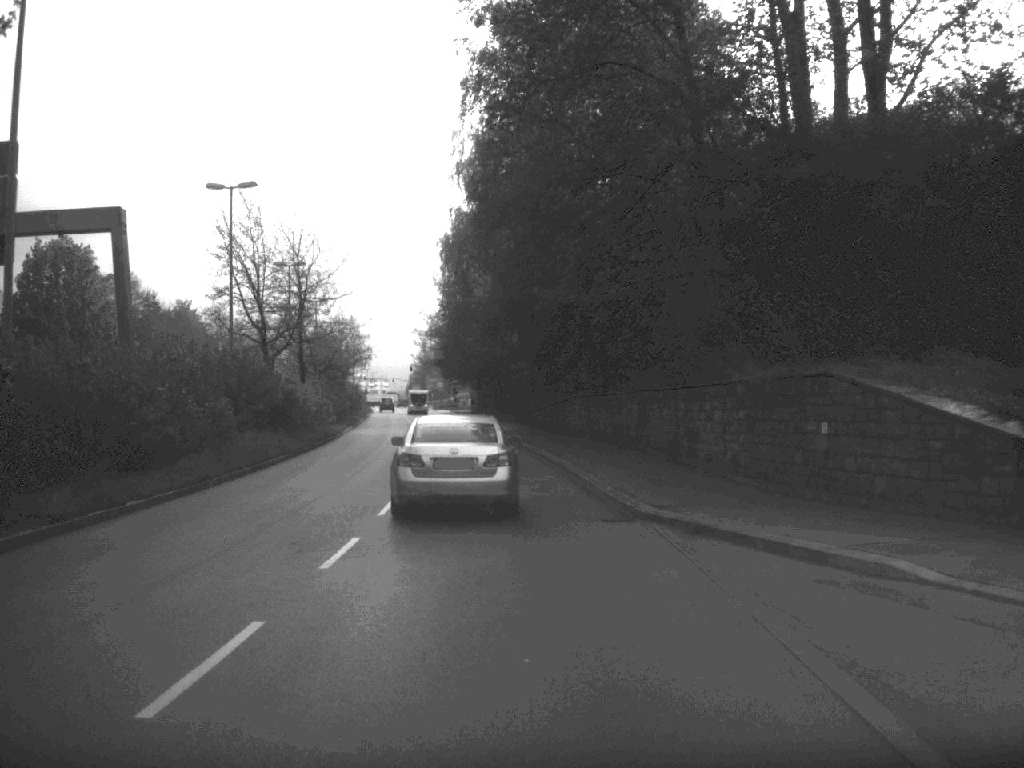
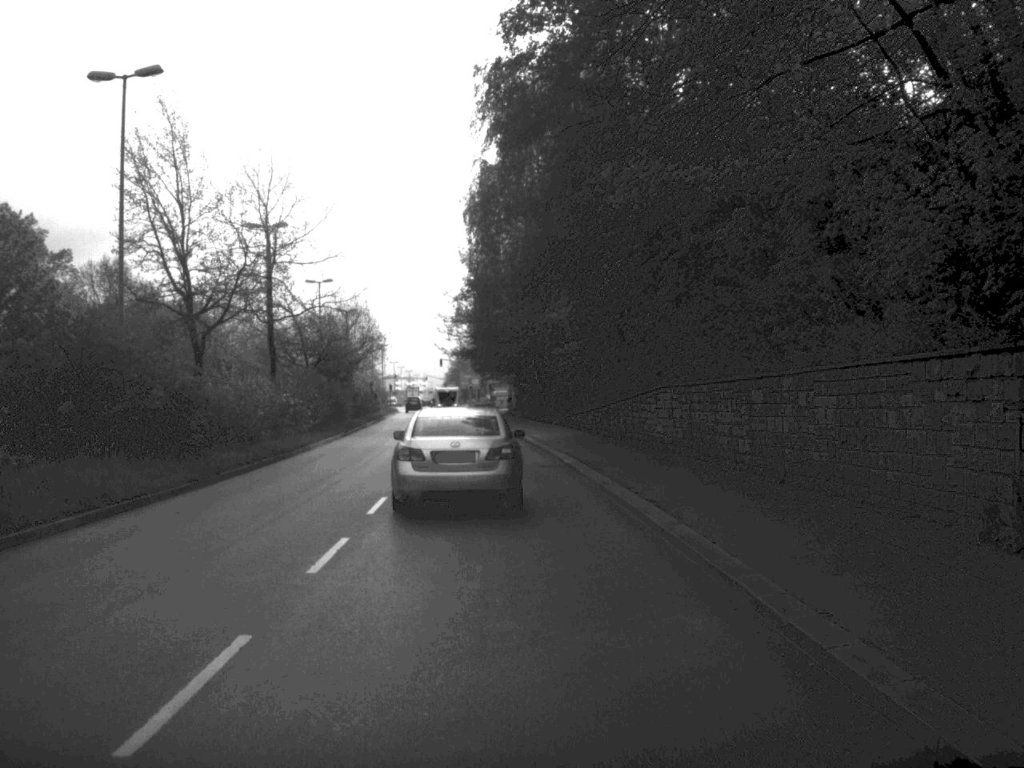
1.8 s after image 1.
(-0.3, +18.6) m; -2°
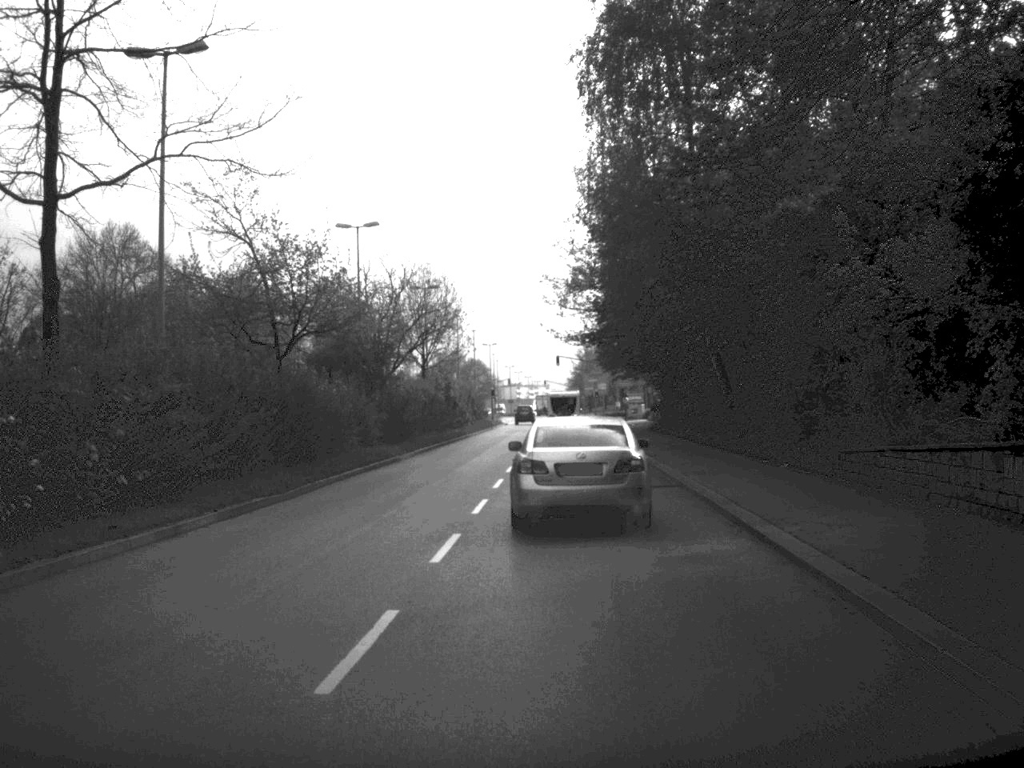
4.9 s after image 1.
(-1.4, +34.1) m; -6°
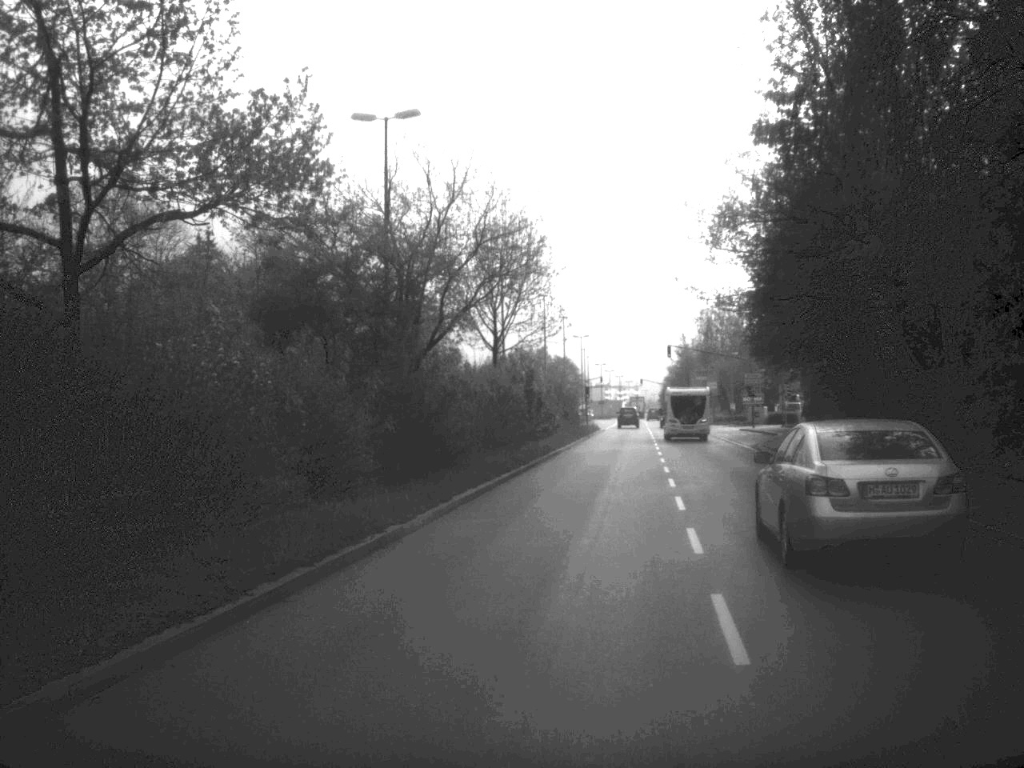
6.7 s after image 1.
(-1.1, +22.9) m; -4°
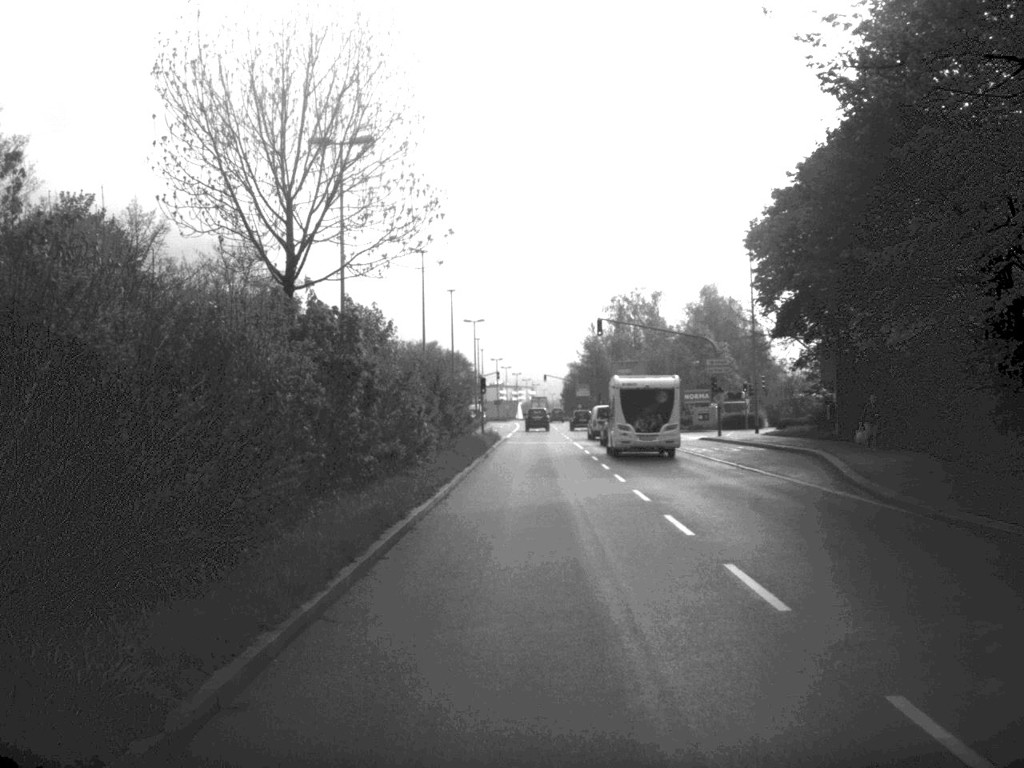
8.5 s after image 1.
(+1.1, +27.6) m; +5°
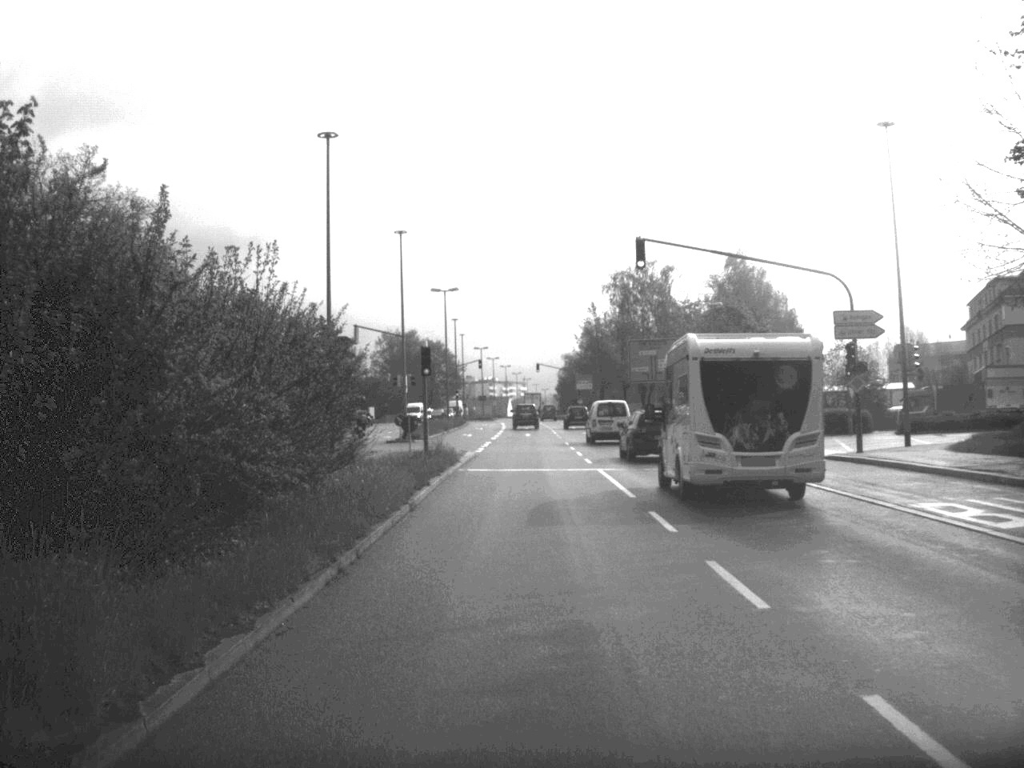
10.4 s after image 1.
(+0.3, +29.7) m; 0°
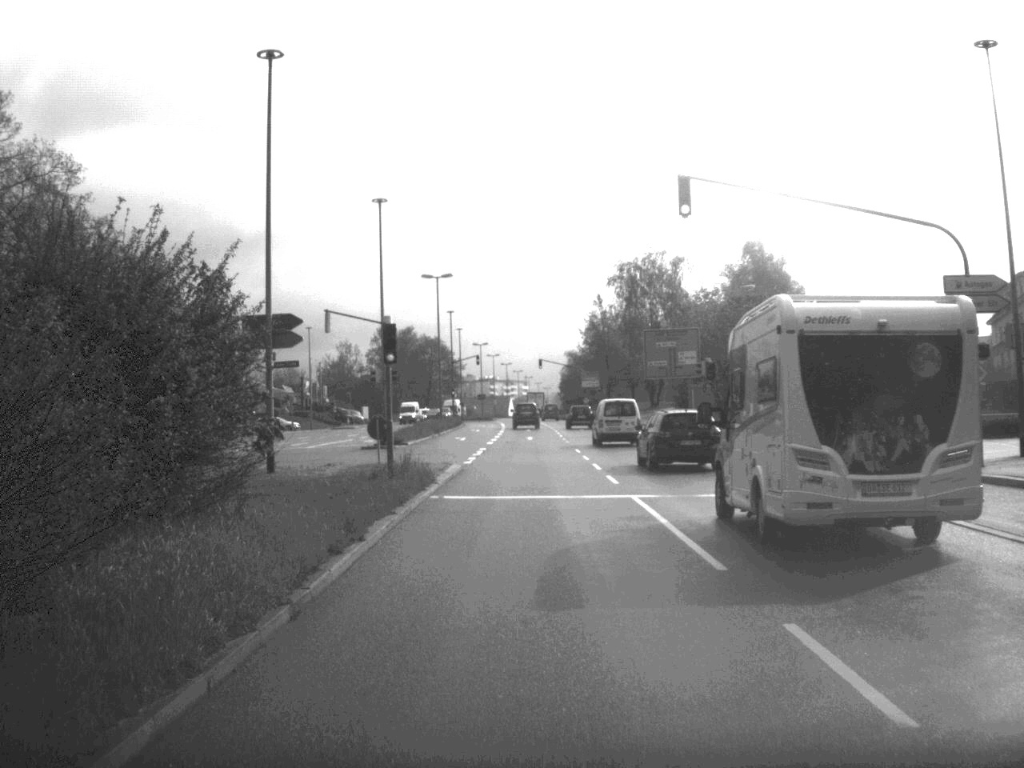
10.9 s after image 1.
(0.0, +9.6) m; 0°
